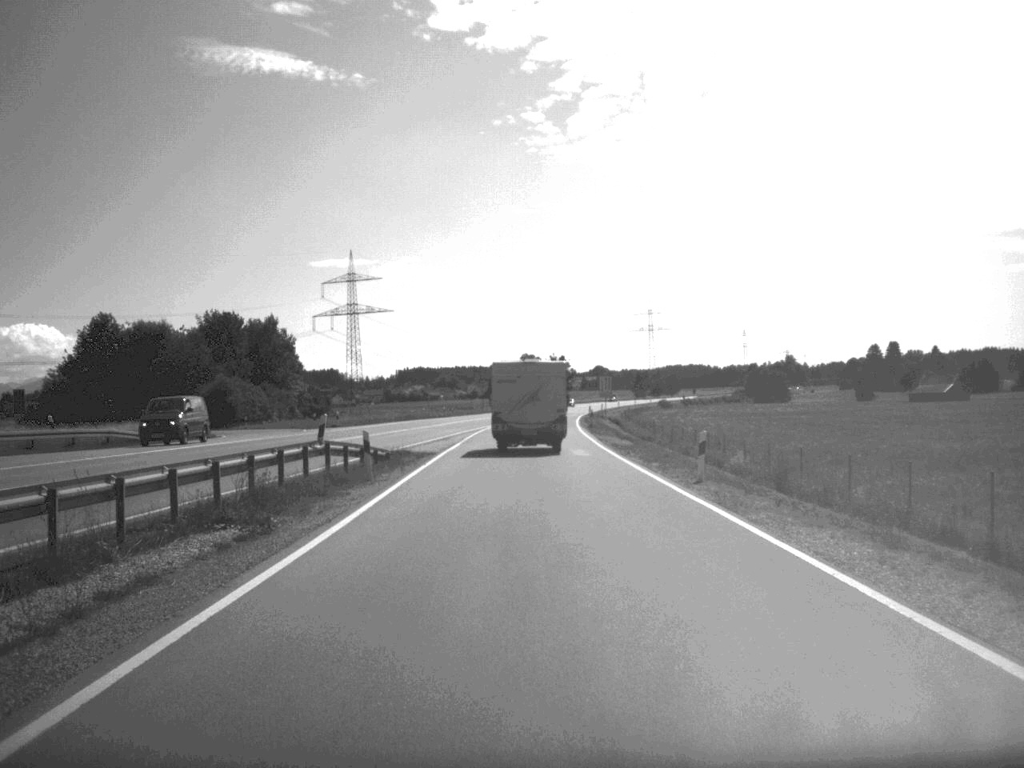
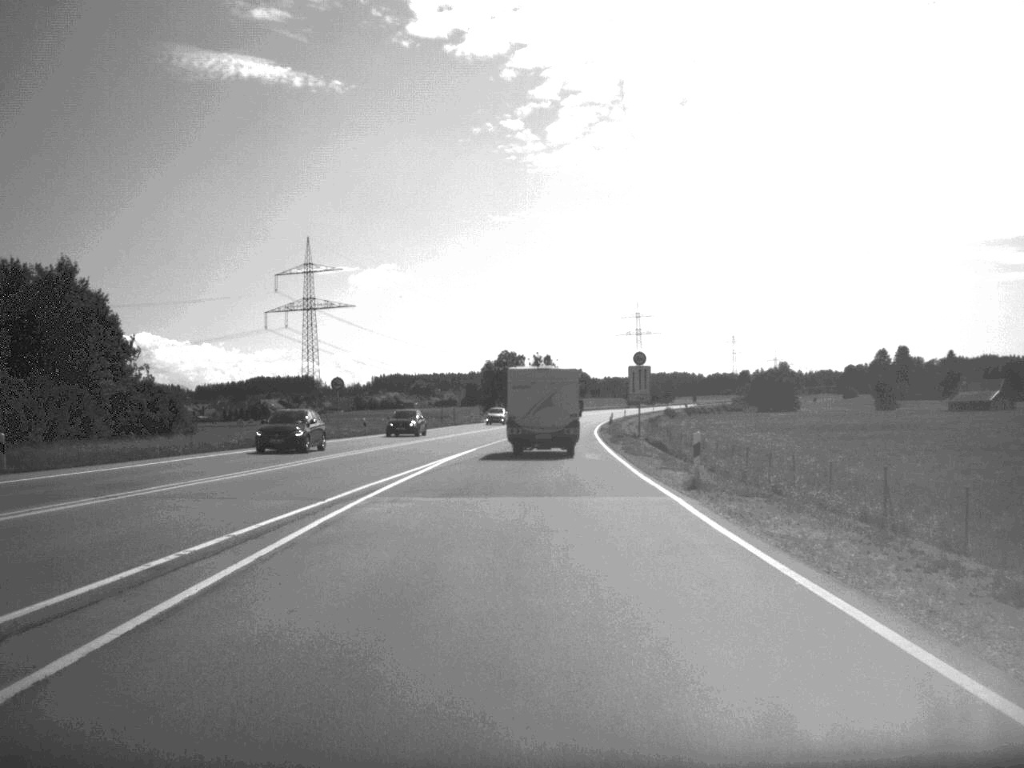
(+0.1, +50.7) m; +1°
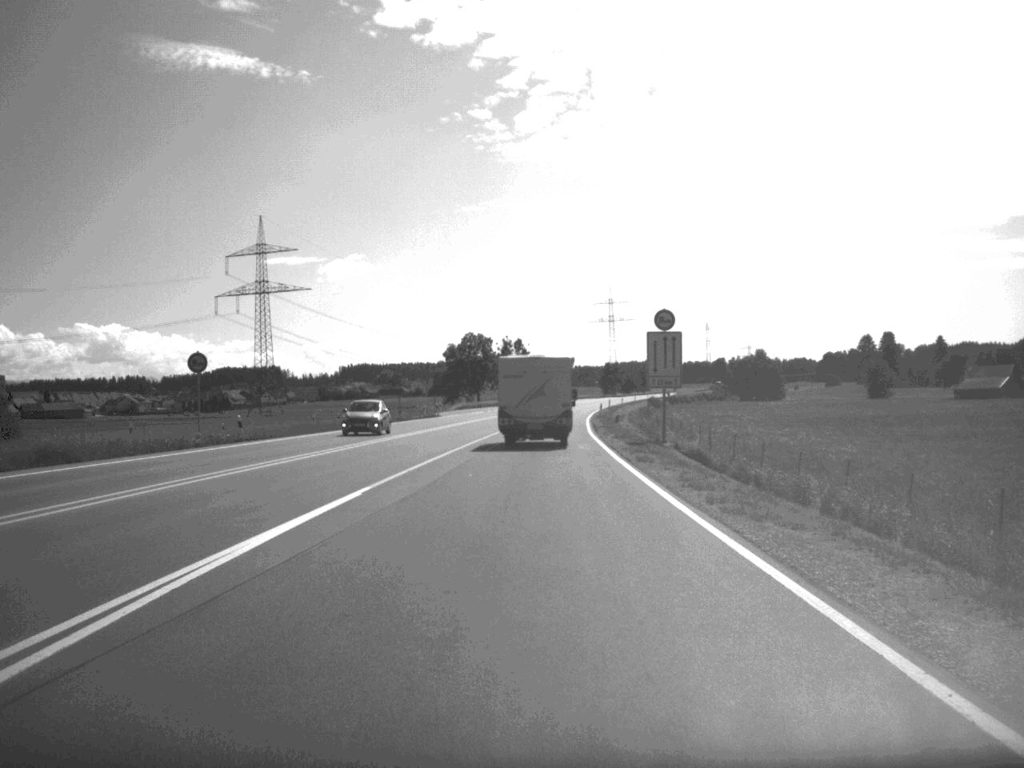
(+0.3, +25.6) m; +1°
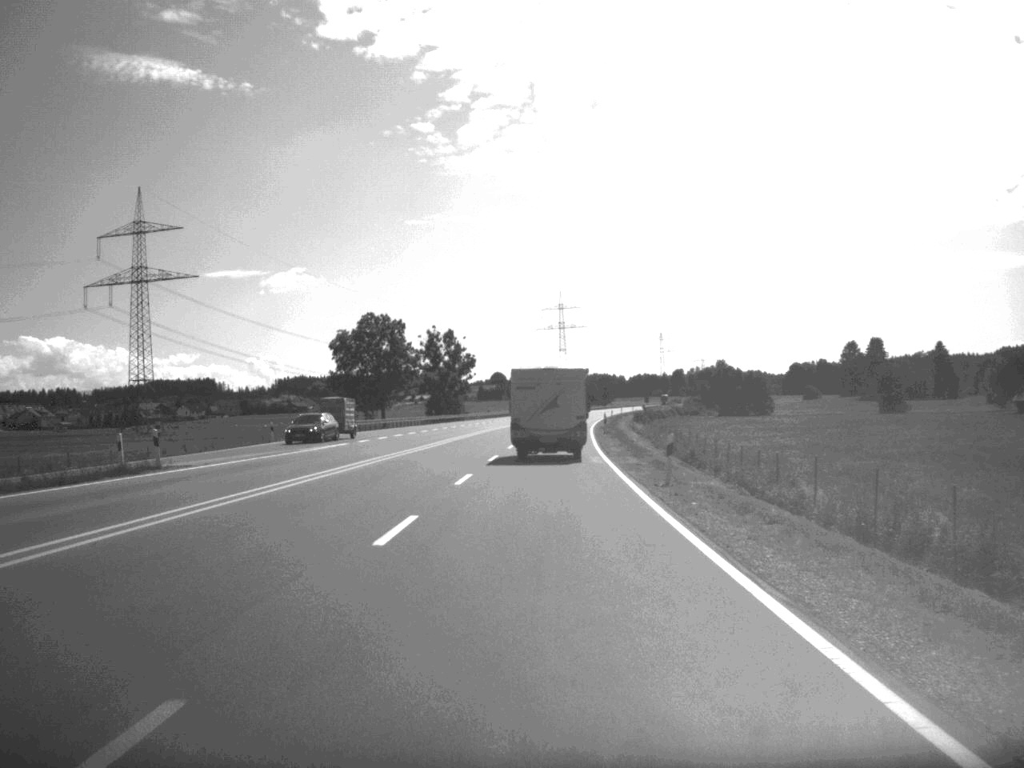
(+1.2, +68.2) m; +2°
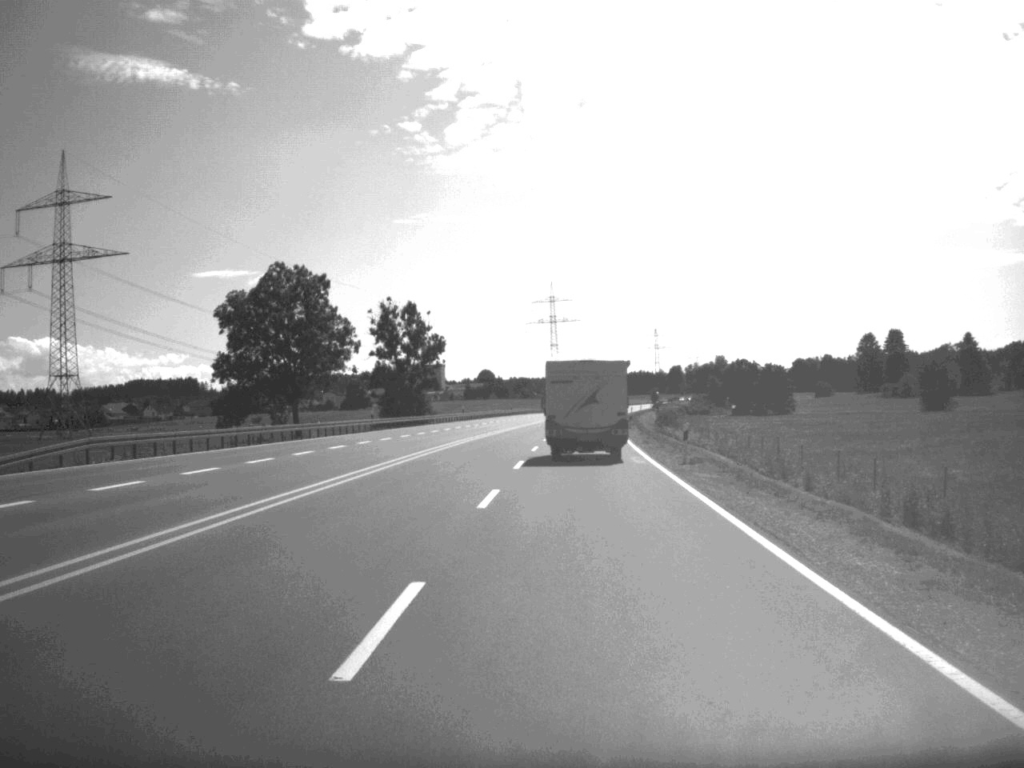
(+0.2, +43.0) m; 0°
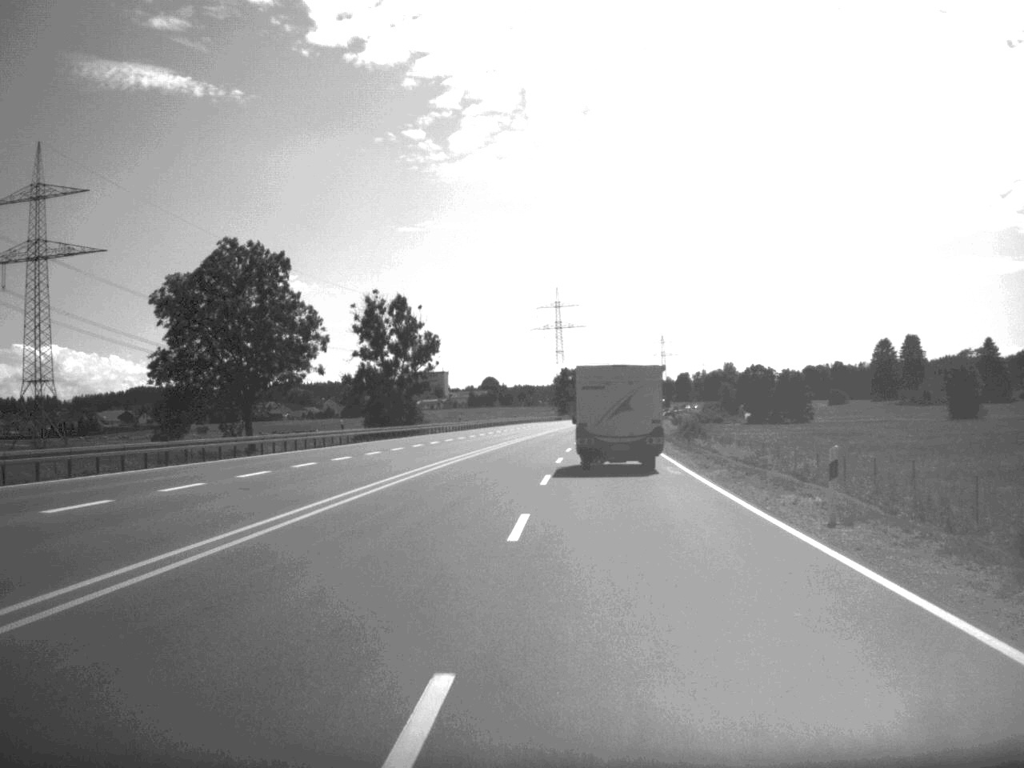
(0.0, +15.8) m; 0°
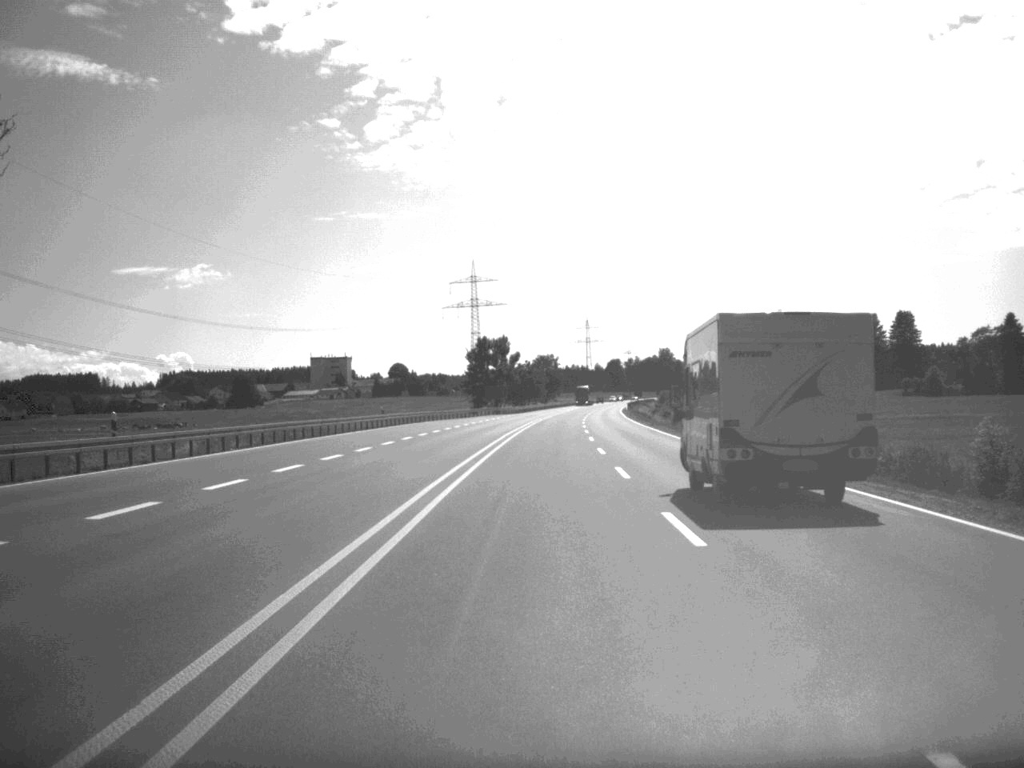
(+2.2, +85.5) m; +4°
